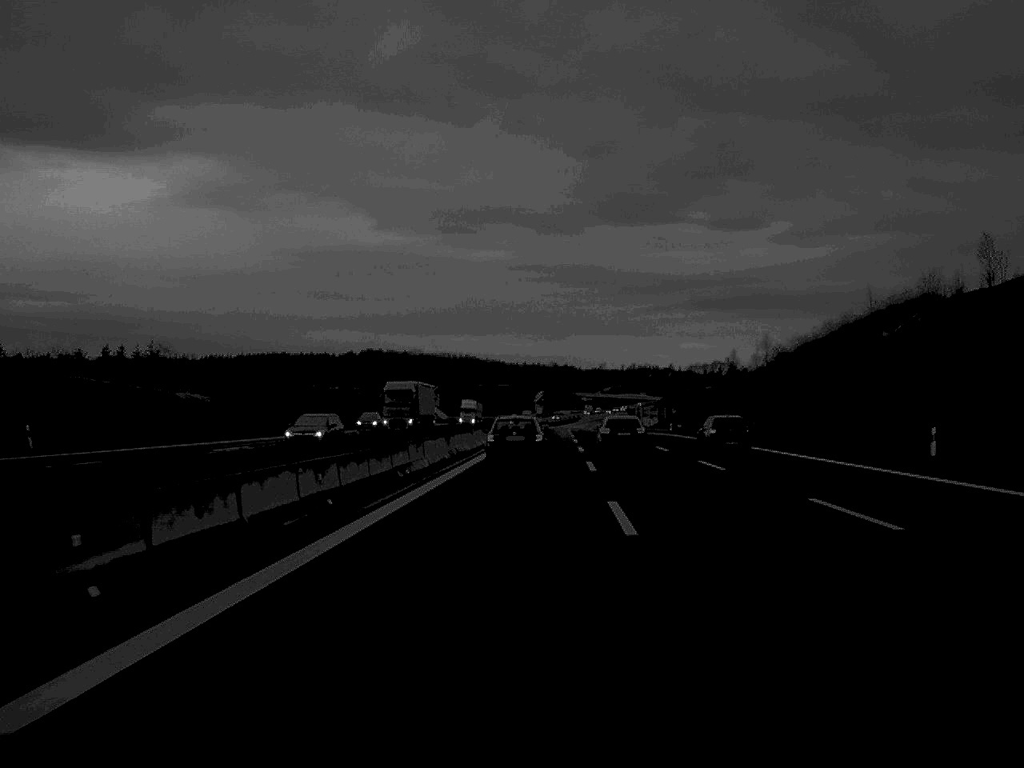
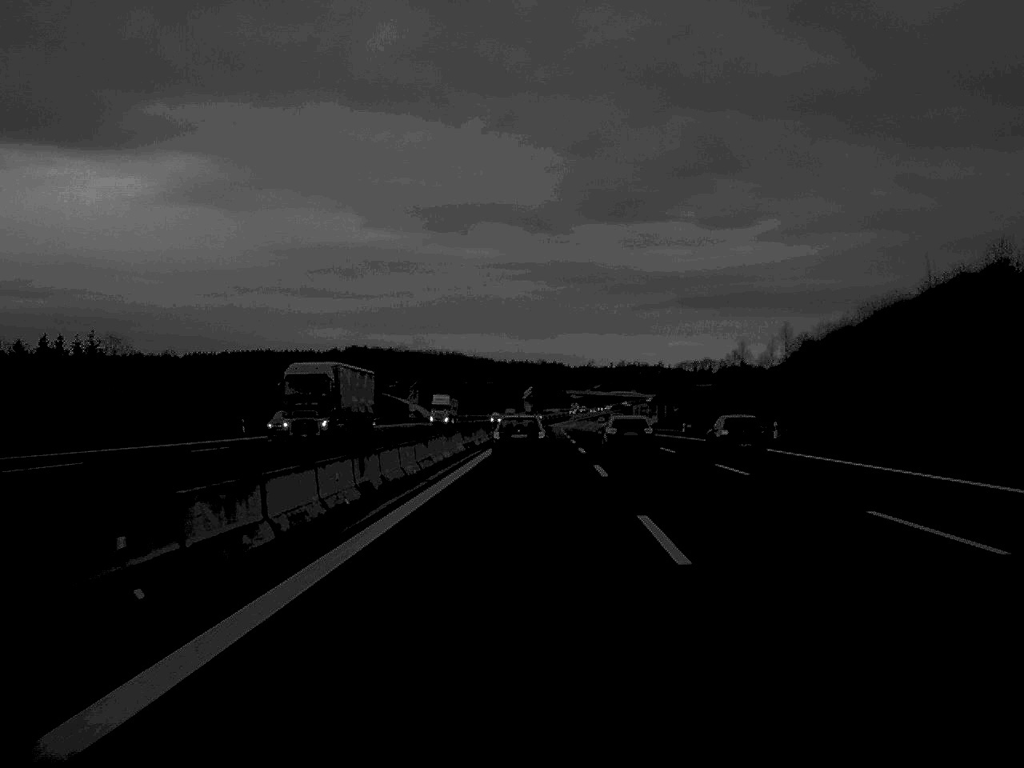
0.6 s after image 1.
(+0.1, +21.2) m; +1°
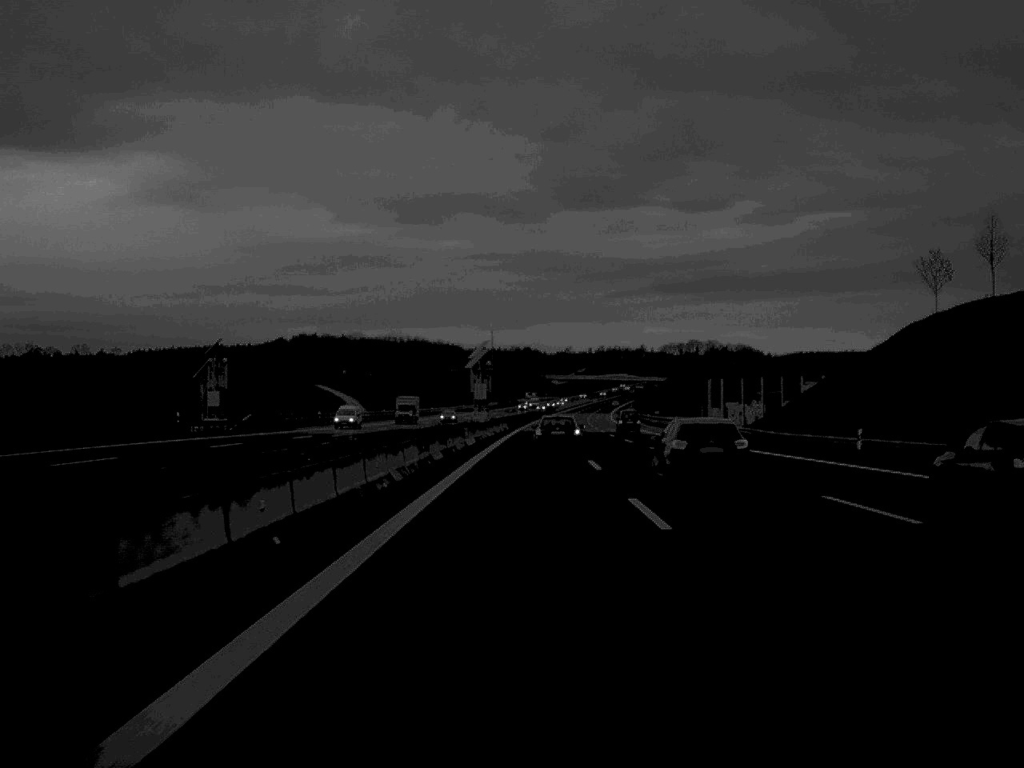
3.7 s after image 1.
(+1.8, +122.3) m; +1°
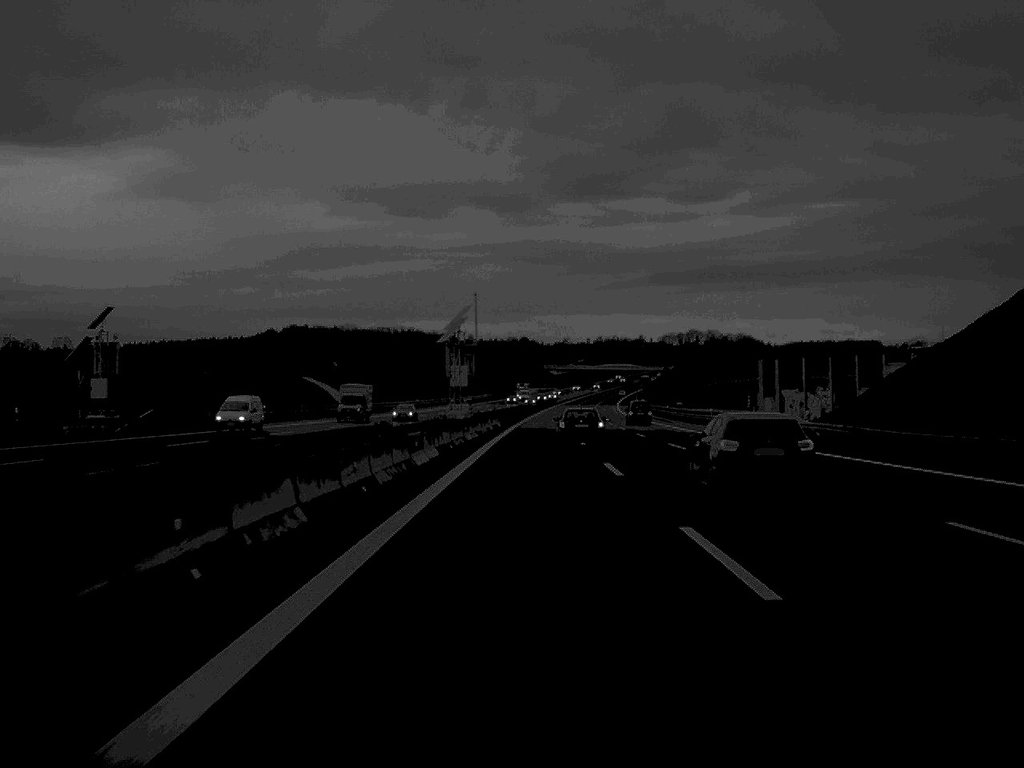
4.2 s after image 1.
(0.0, +24.6) m; 0°
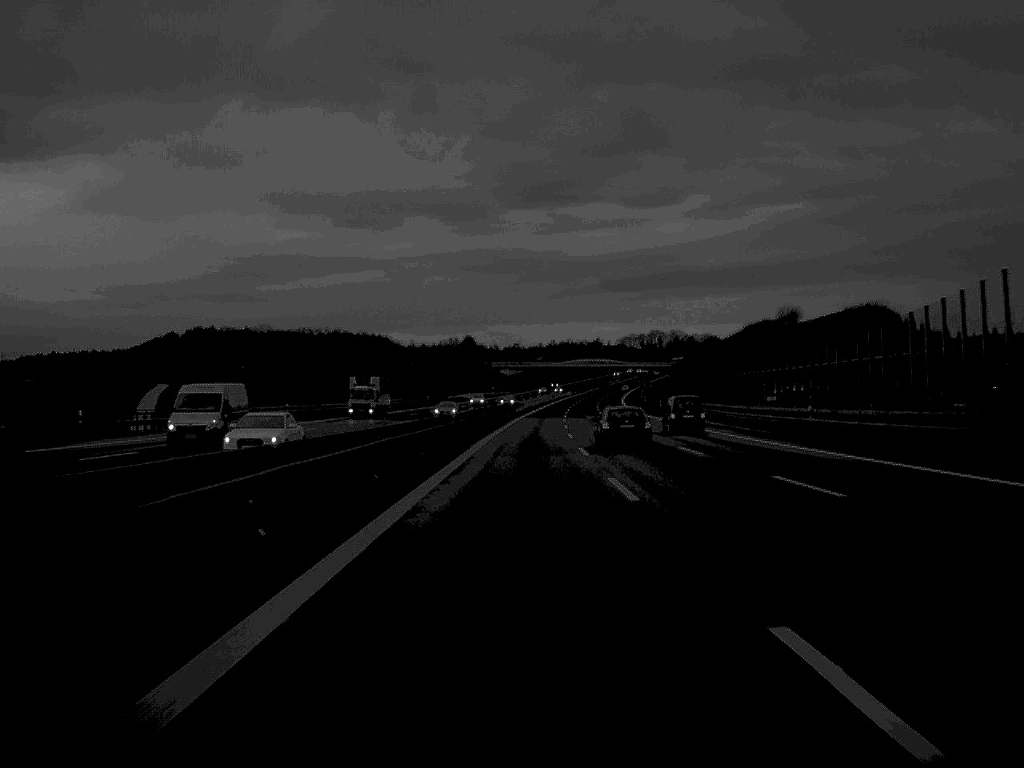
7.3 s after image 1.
(+2.5, +132.9) m; +2°
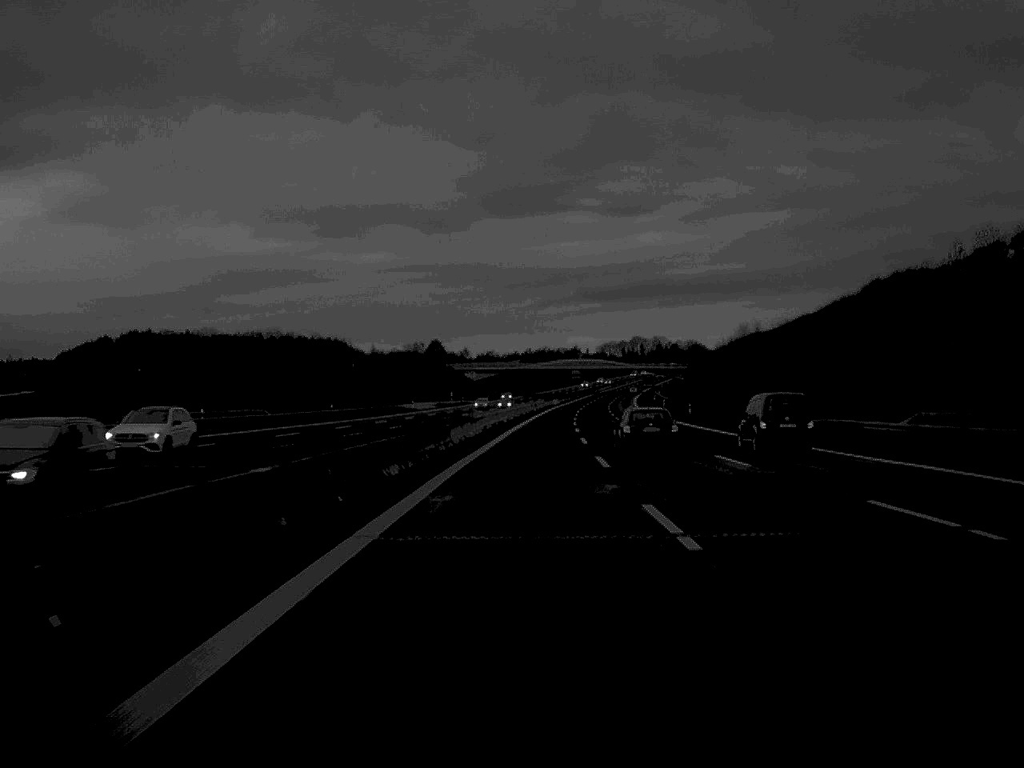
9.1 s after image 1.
(+0.8, +79.4) m; +1°
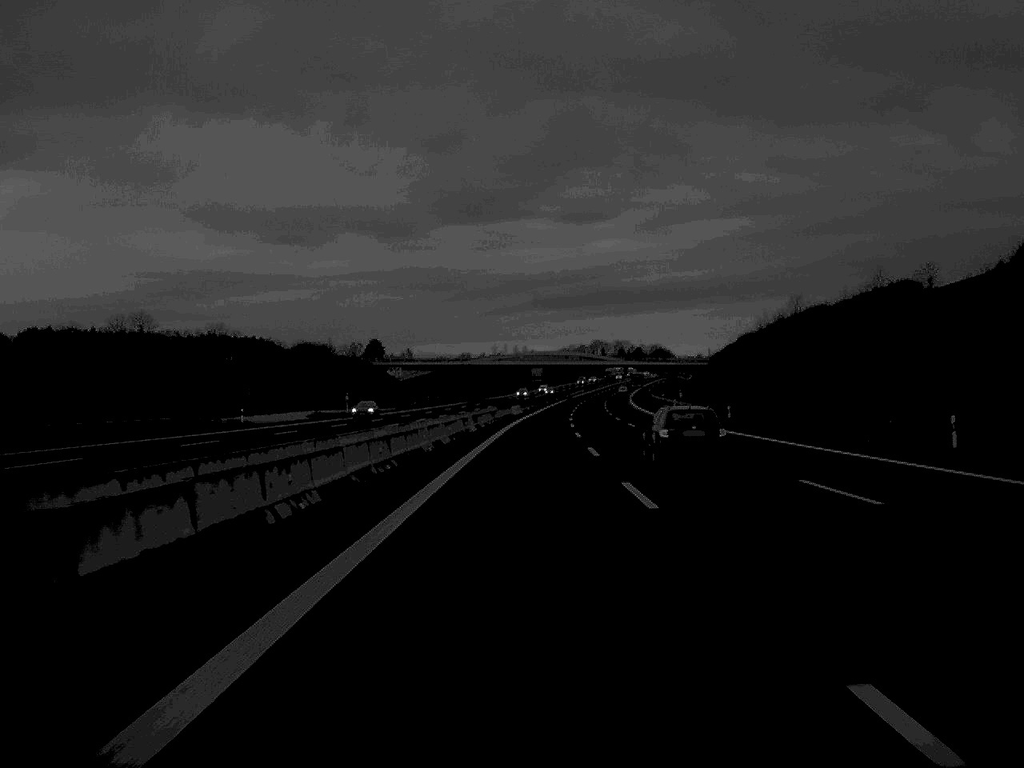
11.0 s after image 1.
(+1.5, +84.4) m; +2°
